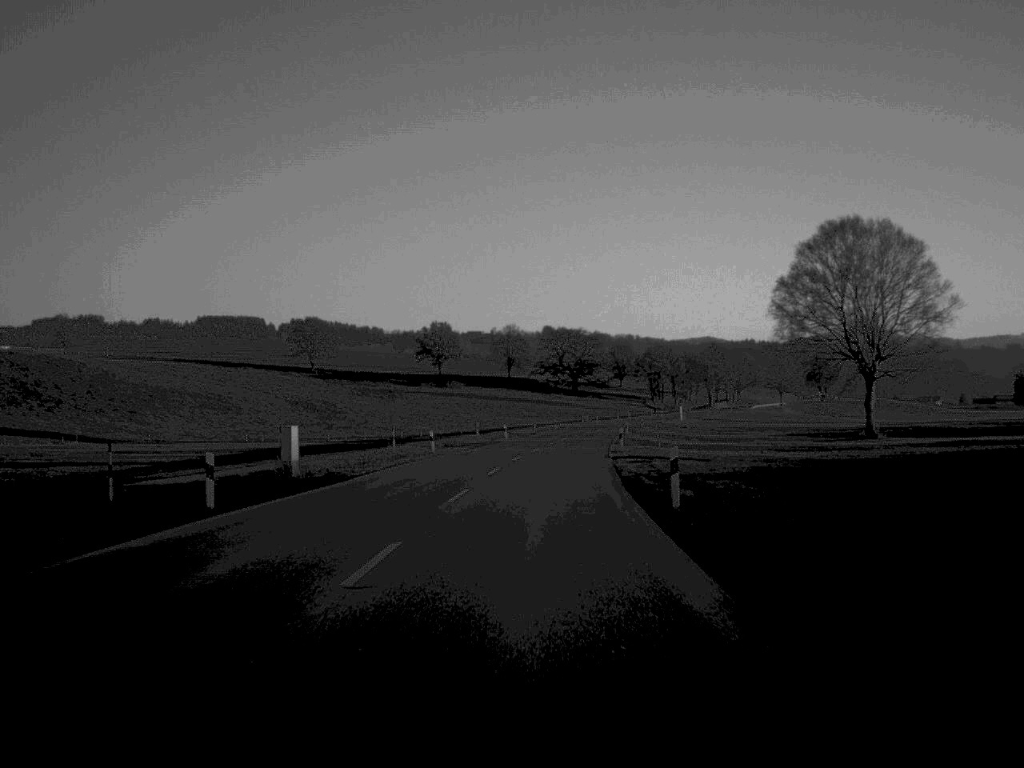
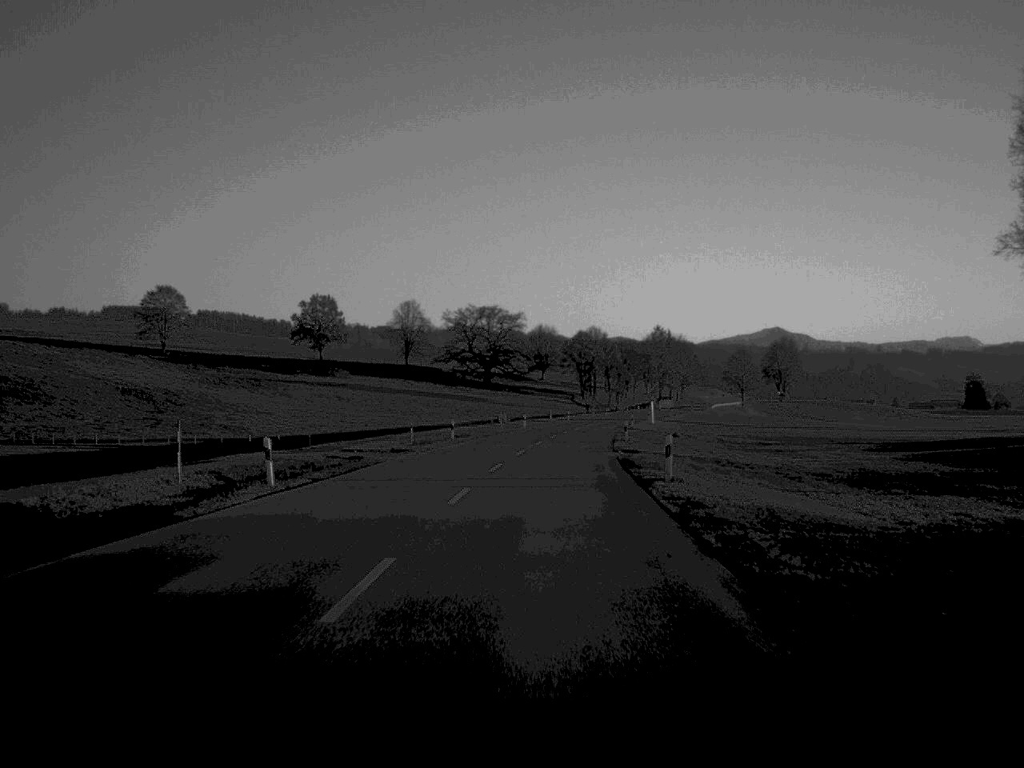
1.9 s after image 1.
(+2.0, +61.1) m; +4°
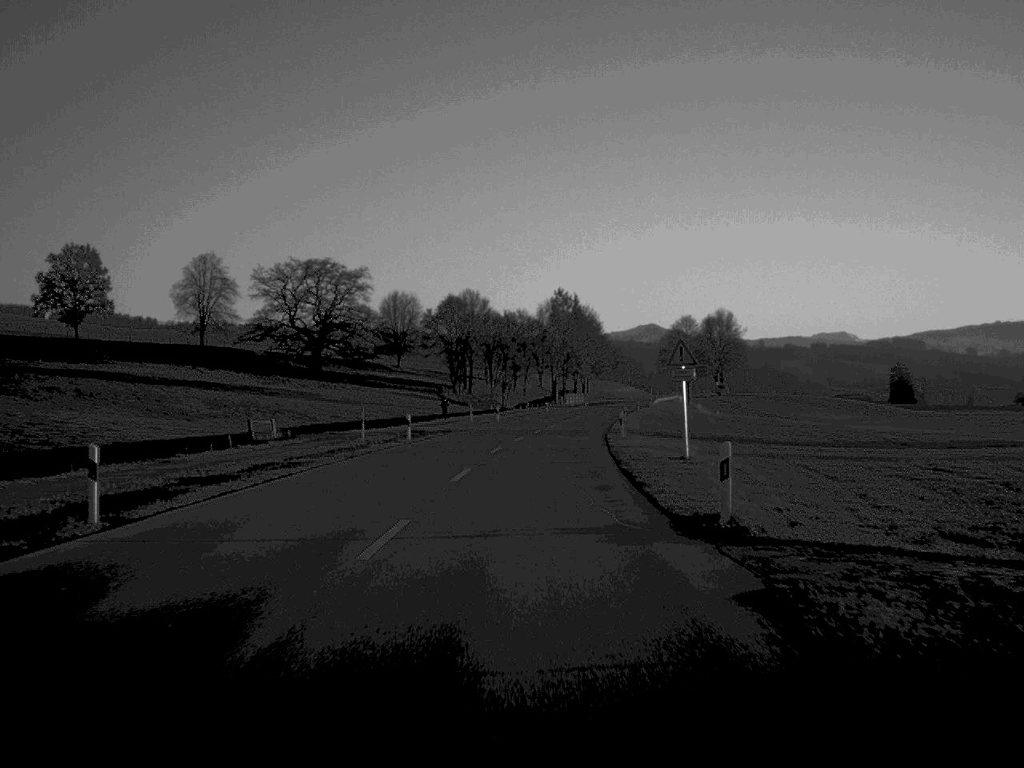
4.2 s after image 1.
(+4.0, +80.1) m; +6°
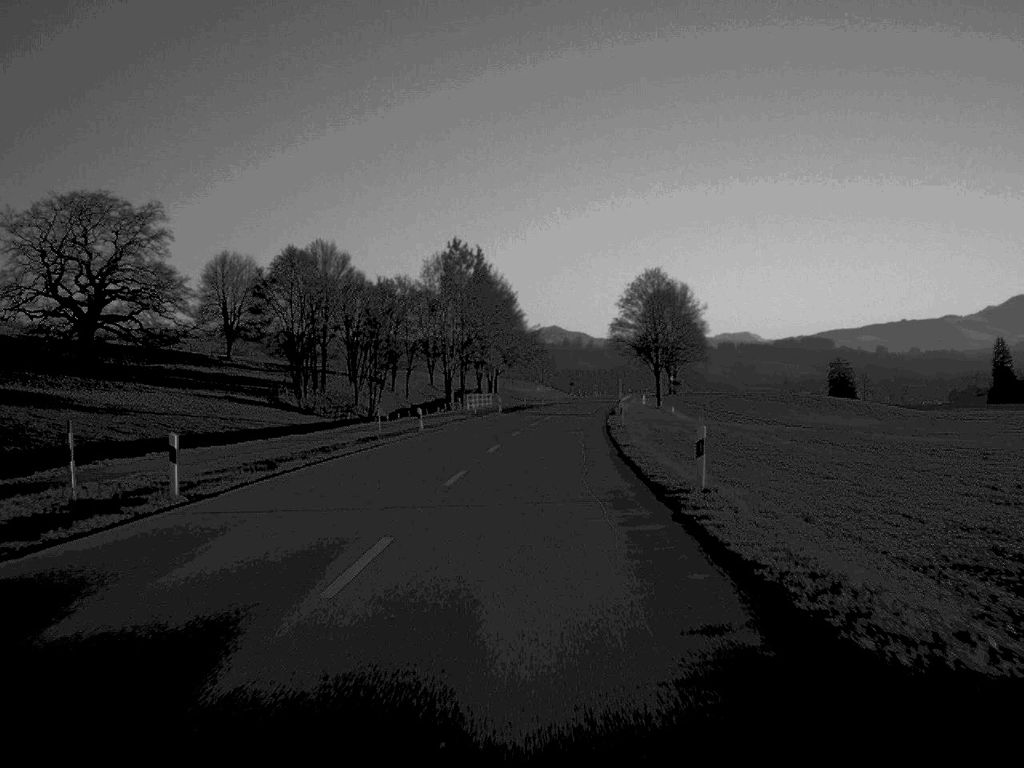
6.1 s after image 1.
(+2.2, +62.4) m; +4°
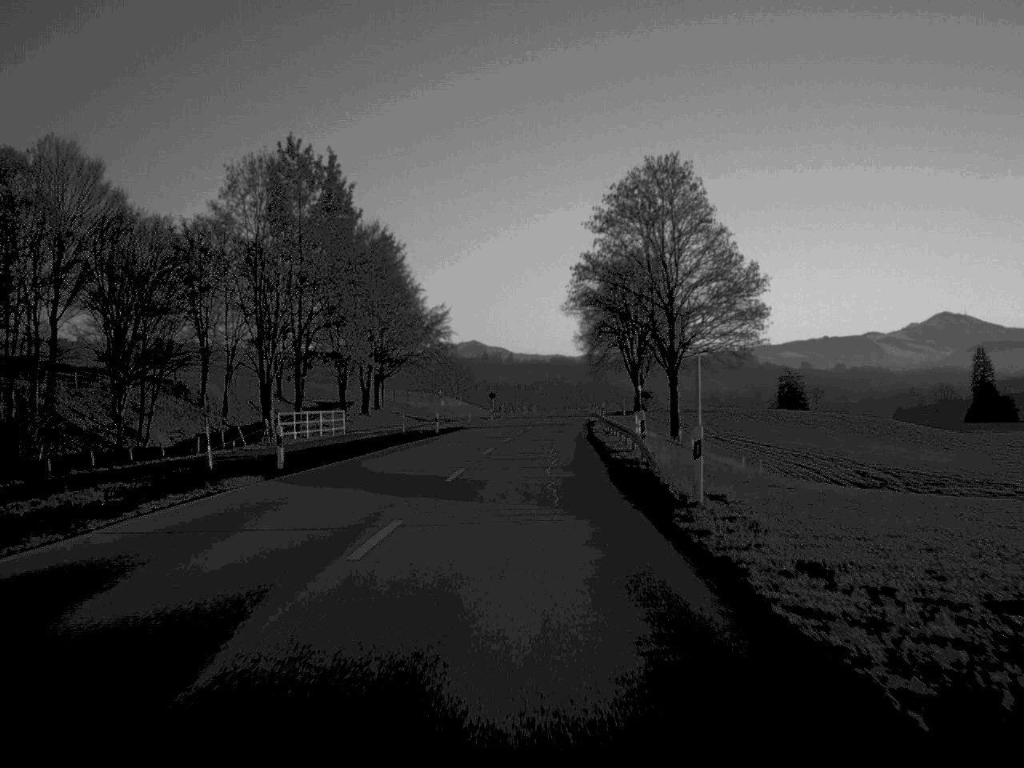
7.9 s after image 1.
(+1.9, +57.0) m; +3°
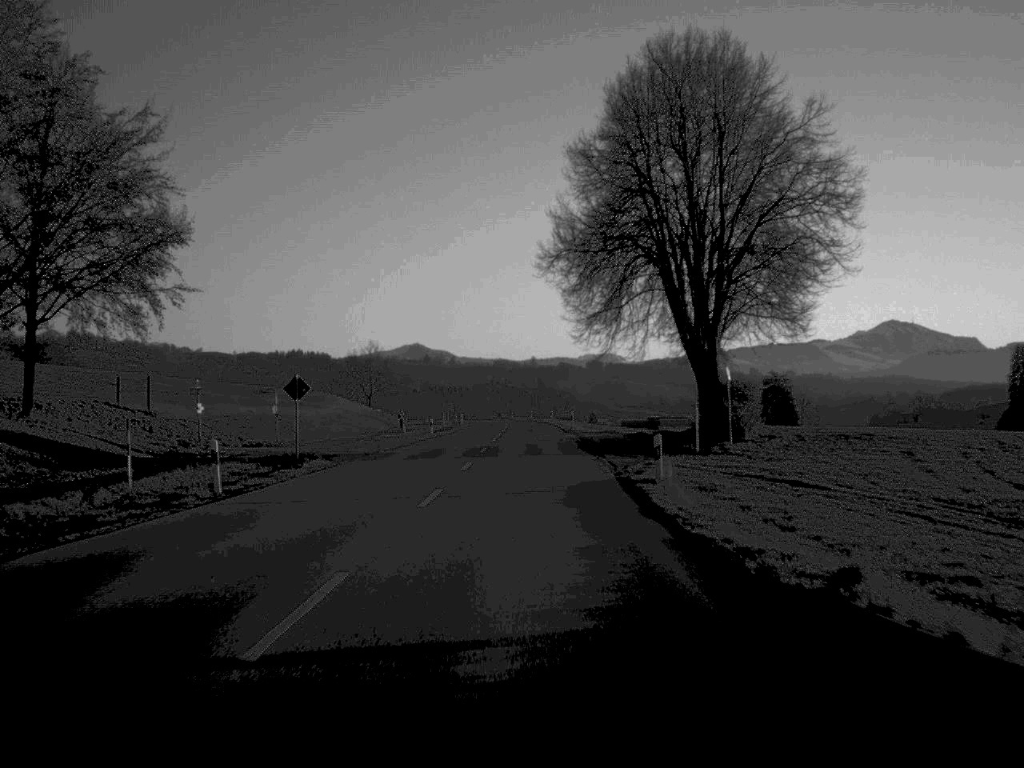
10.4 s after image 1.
(+1.9, +76.6) m; +2°
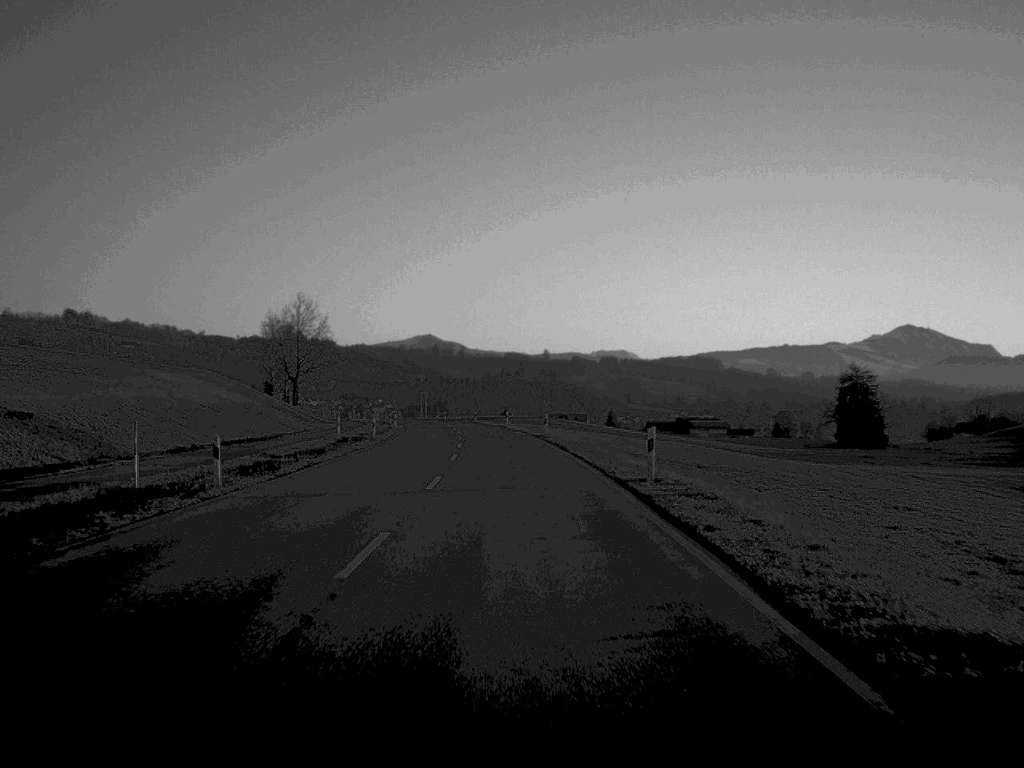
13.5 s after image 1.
(0.0, +92.2) m; -1°
